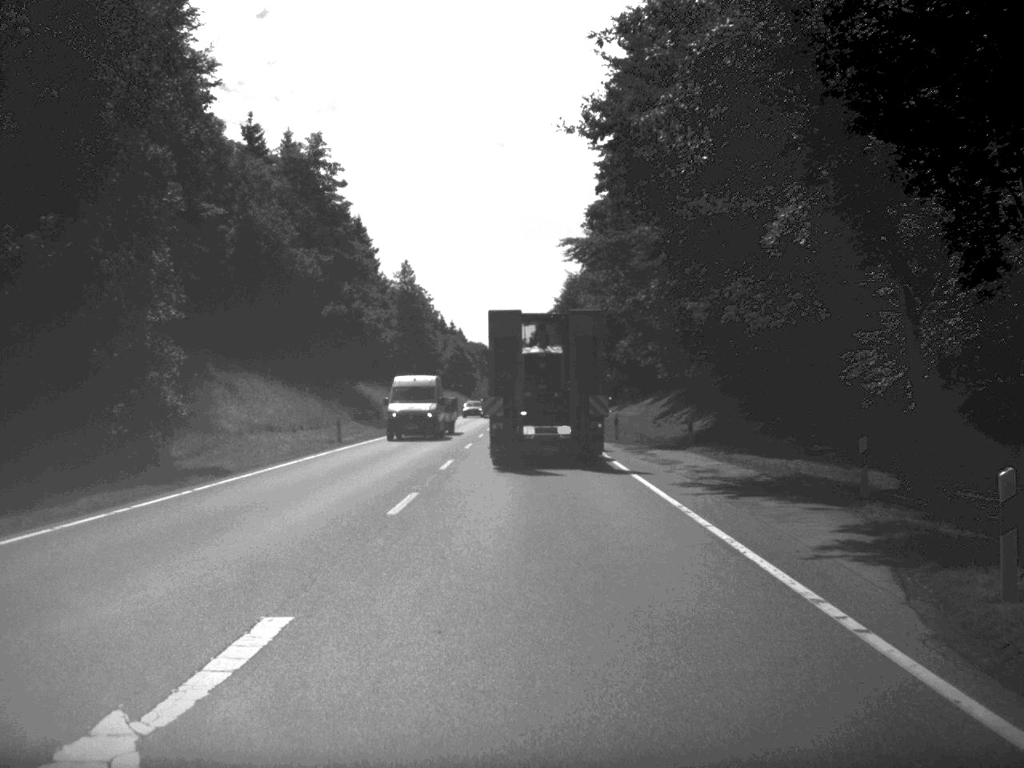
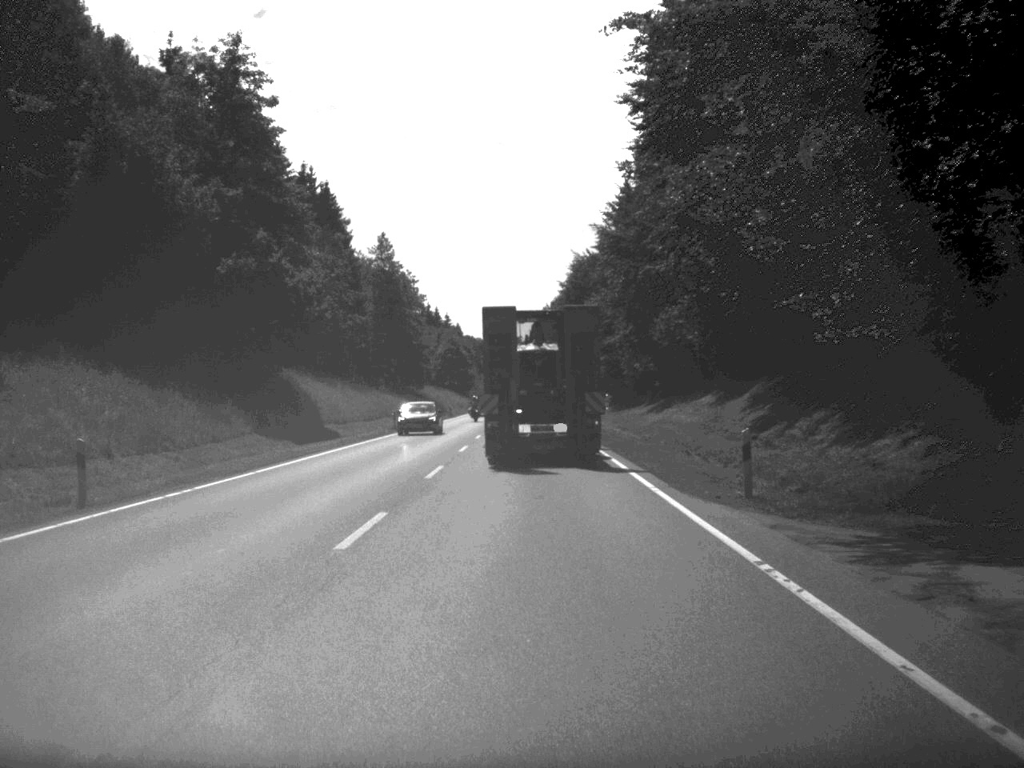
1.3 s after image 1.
(0.0, +27.3) m; 0°
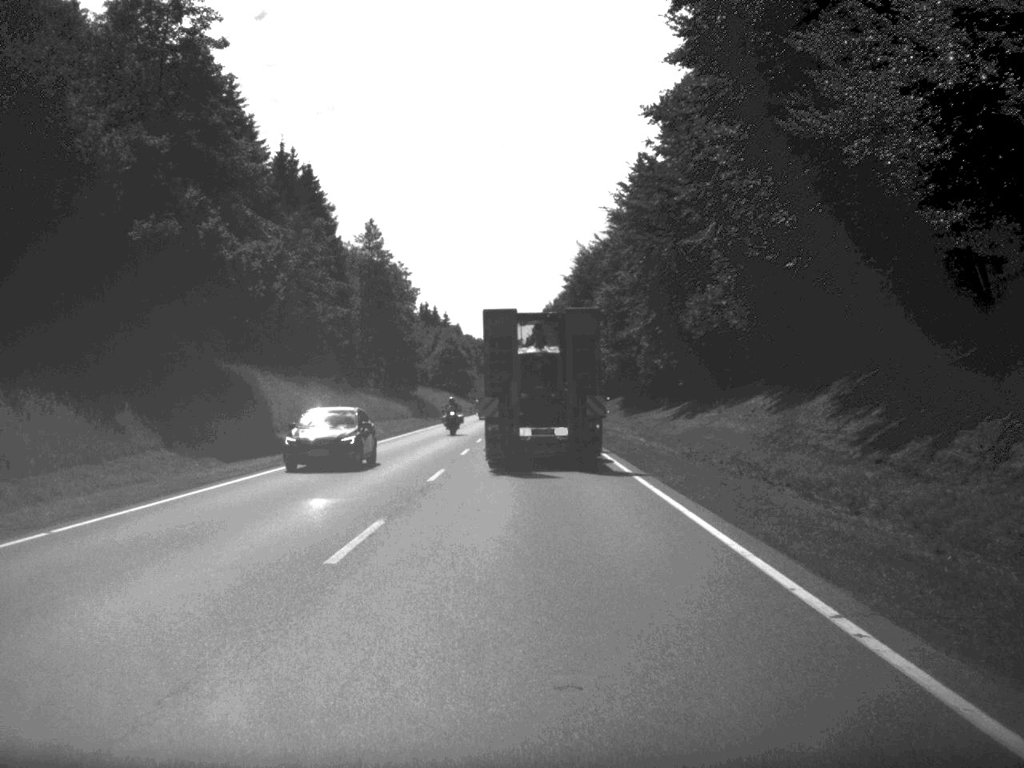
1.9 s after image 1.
(0.0, +12.4) m; 0°
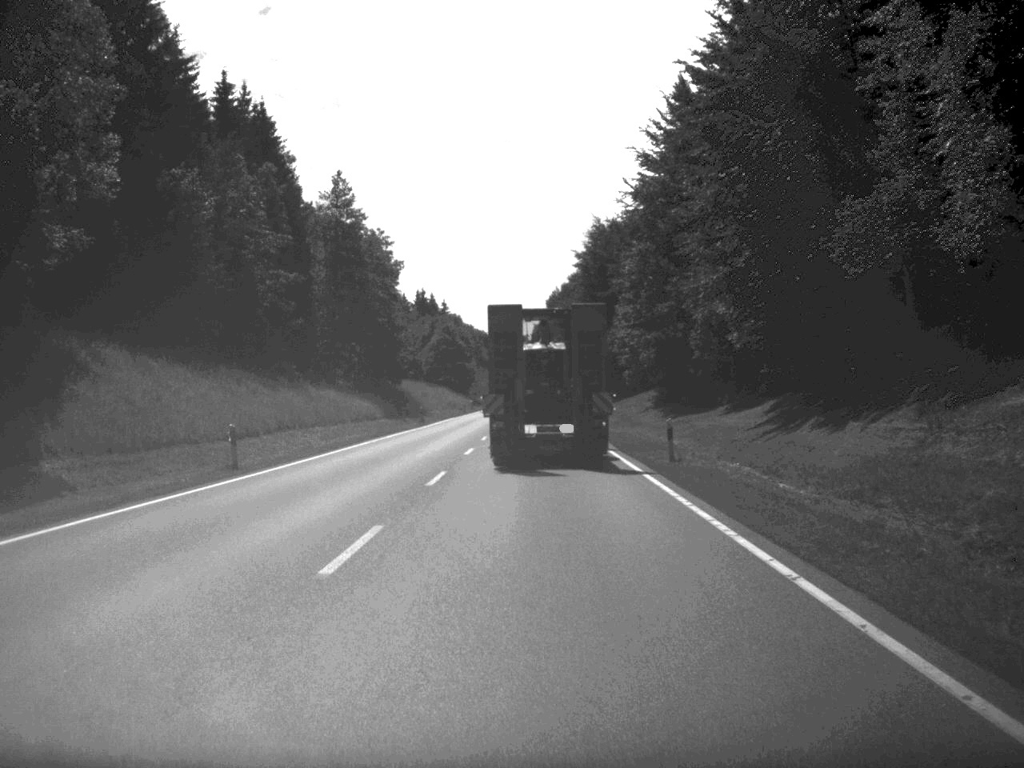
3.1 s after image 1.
(0.0, +25.4) m; 0°
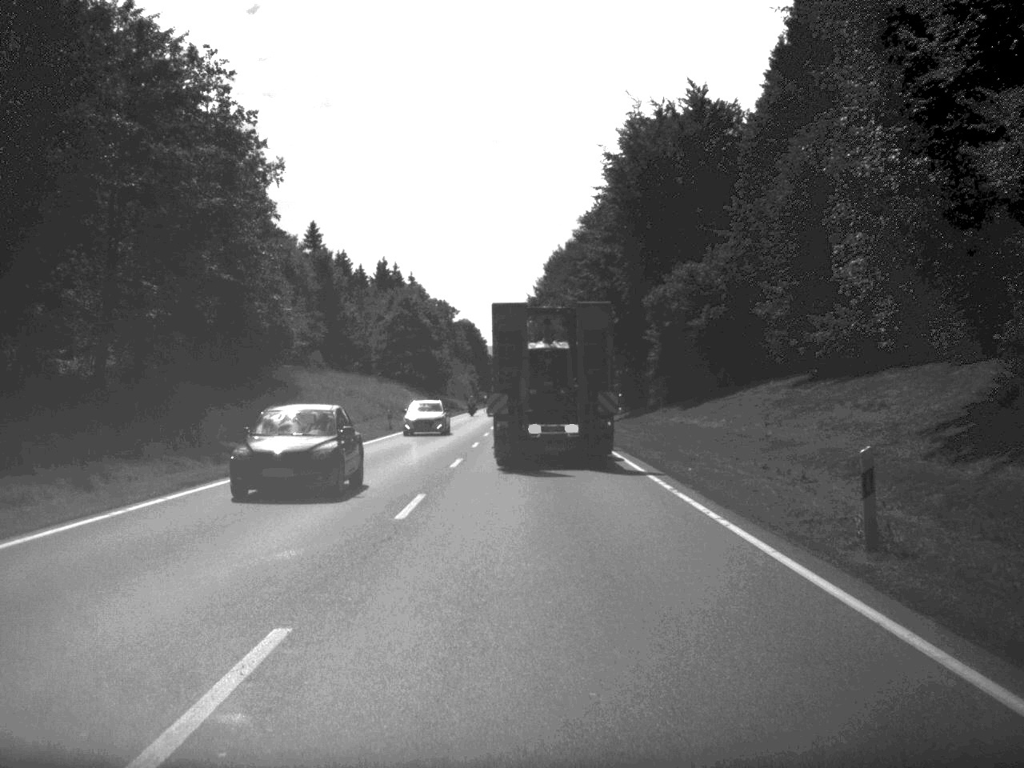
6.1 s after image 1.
(-0.1, +65.3) m; 0°
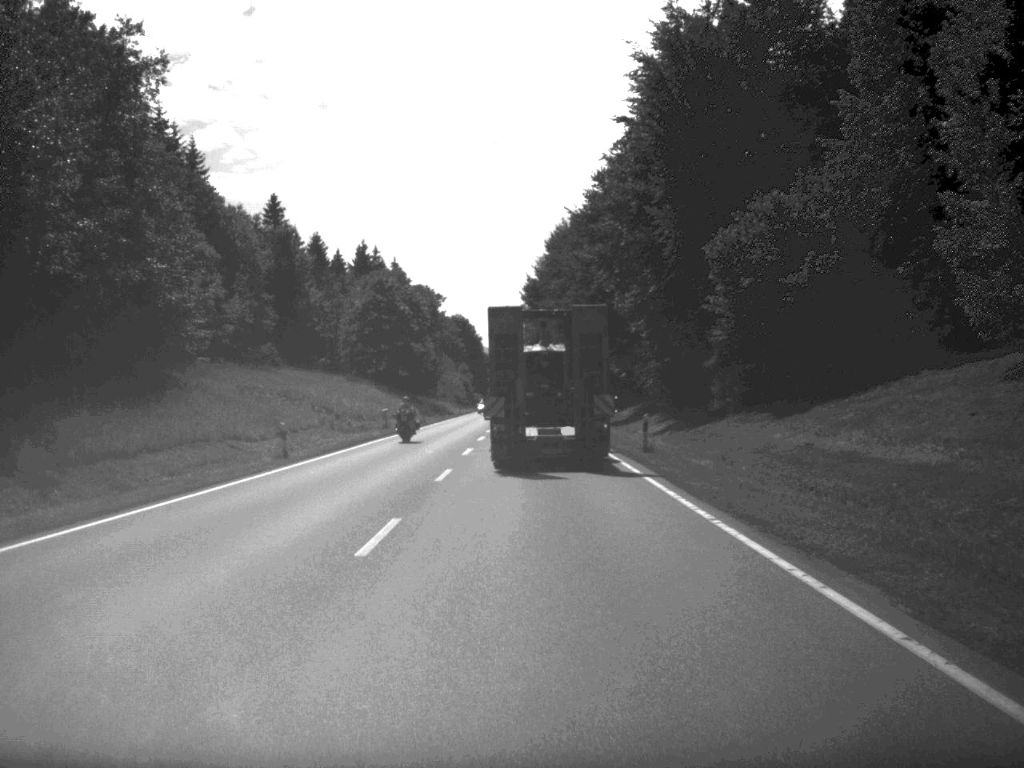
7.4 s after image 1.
(0.0, +26.9) m; 0°
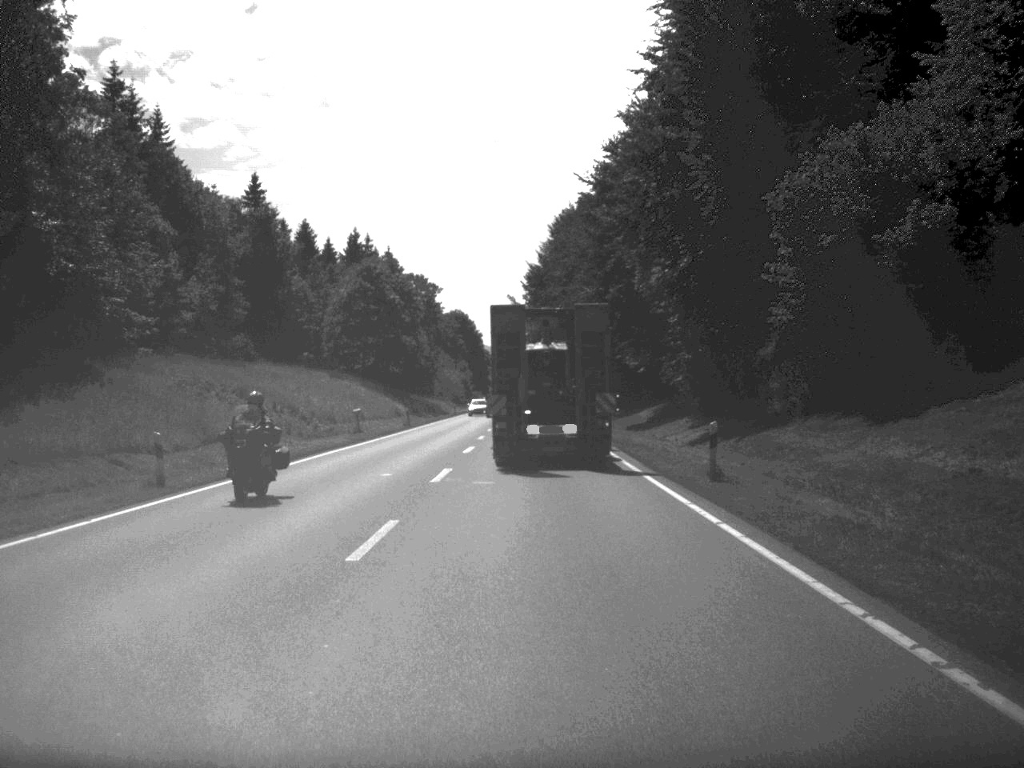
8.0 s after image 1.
(0.0, +12.3) m; 0°
